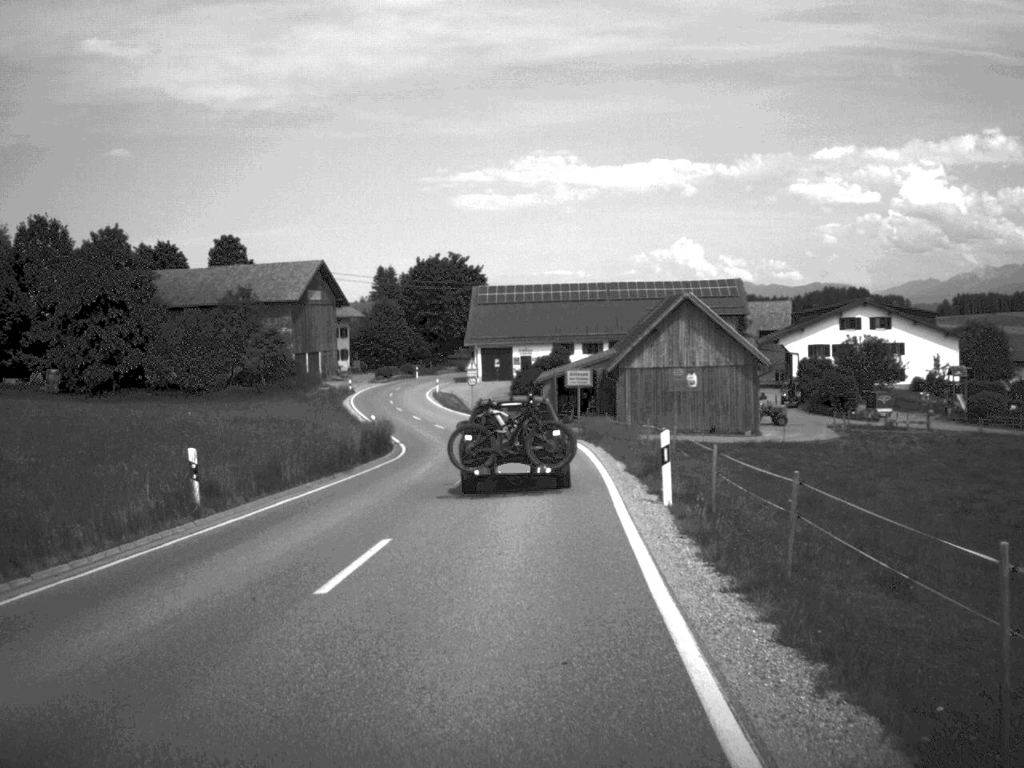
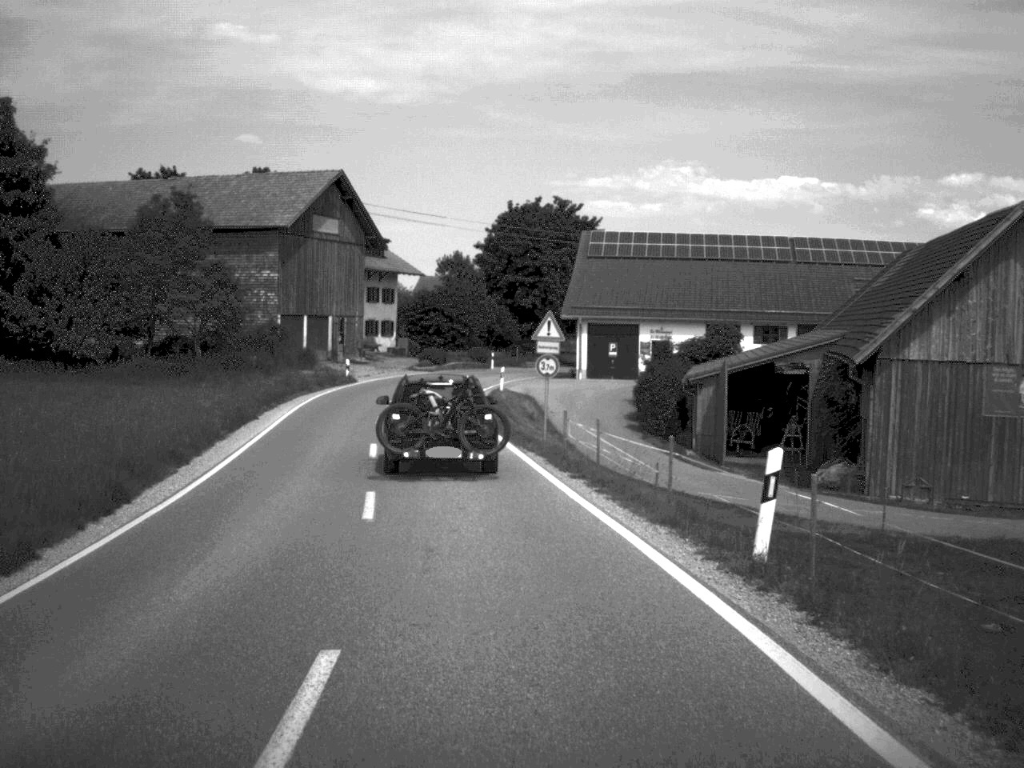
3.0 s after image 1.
(-0.6, +42.8) m; -6°
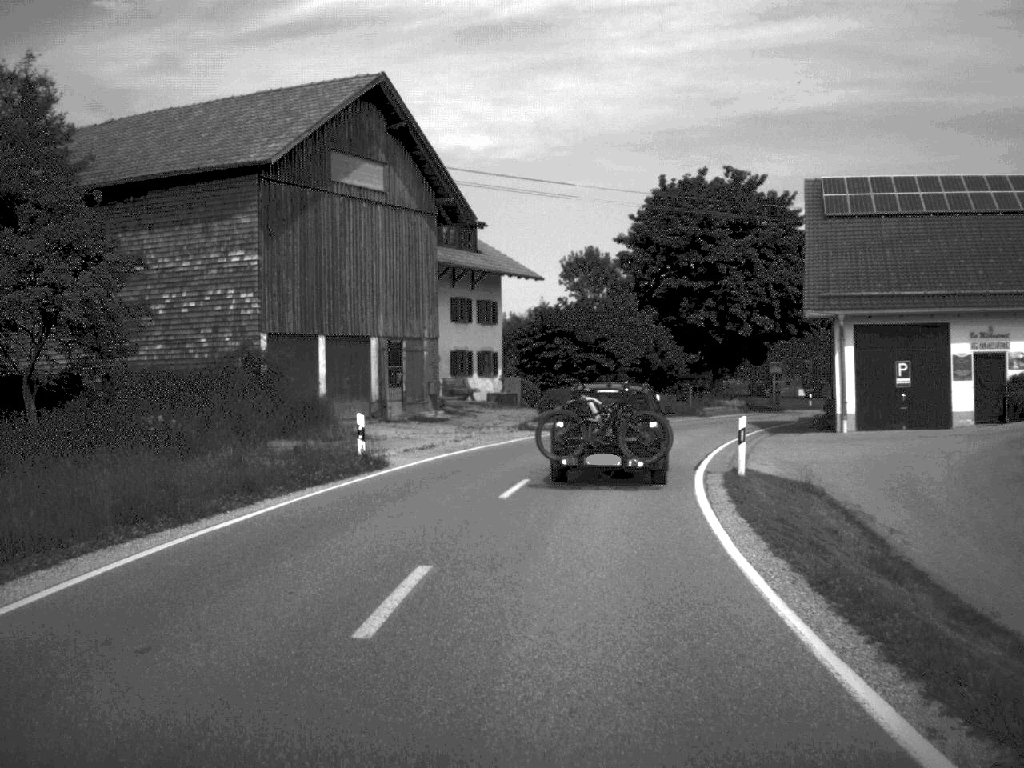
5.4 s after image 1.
(-2.4, +32.0) m; -5°
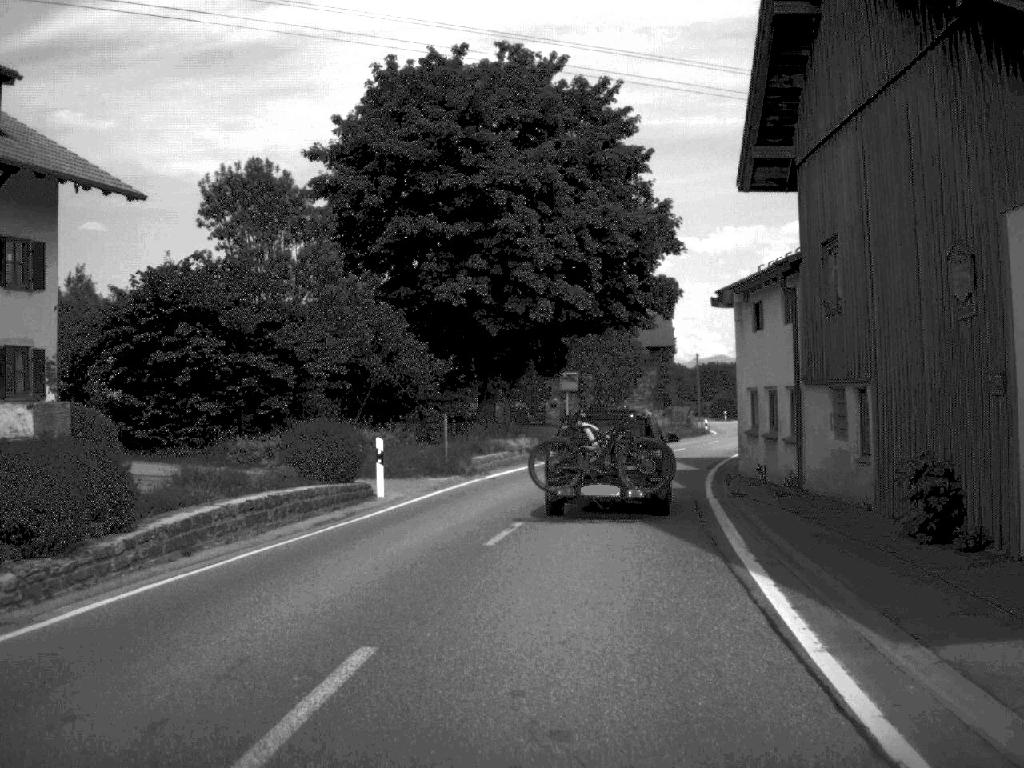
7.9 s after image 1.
(+2.9, +29.6) m; +12°
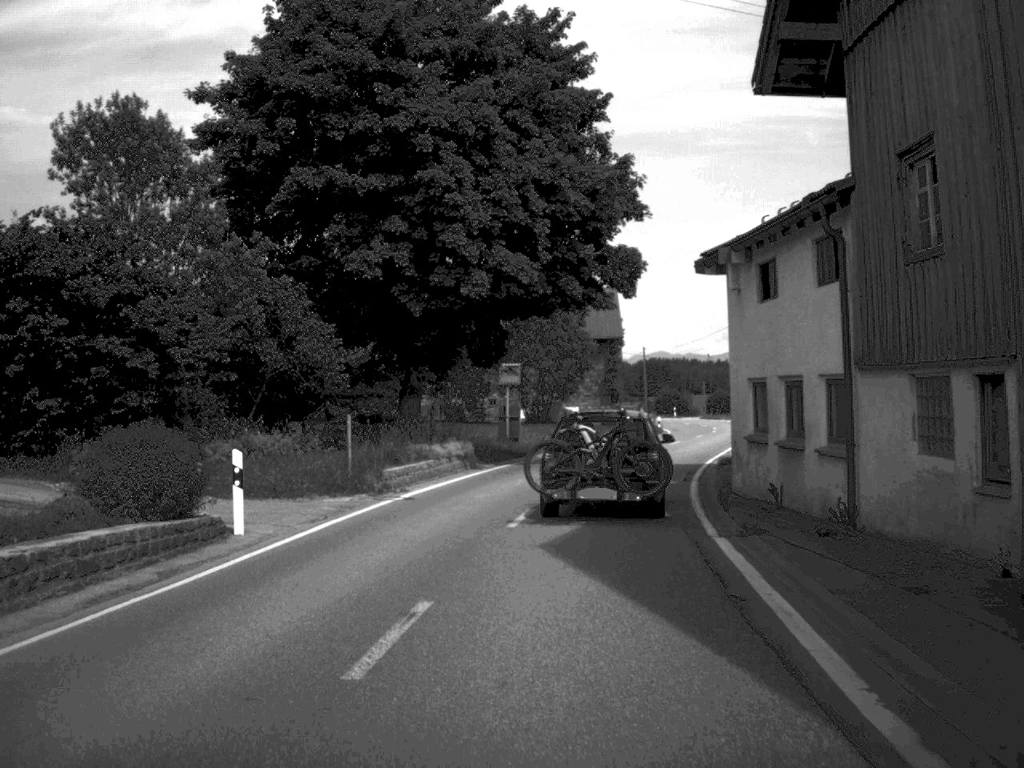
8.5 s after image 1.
(+0.2, +7.0) m; +3°
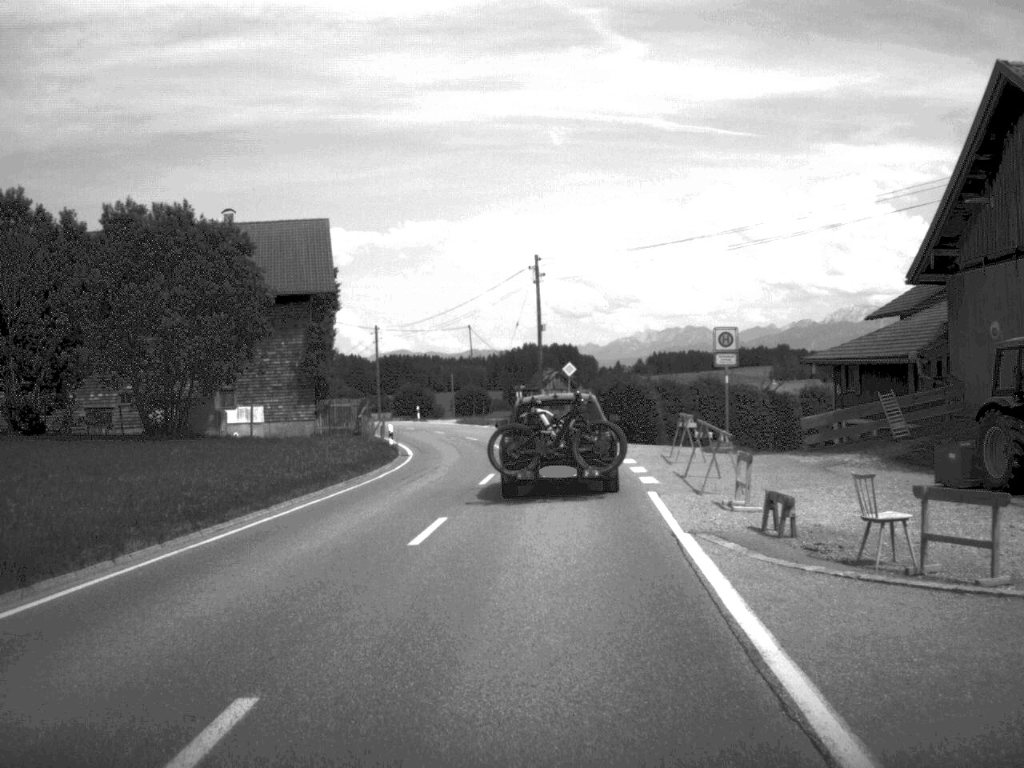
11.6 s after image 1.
(+3.7, +36.3) m; +11°
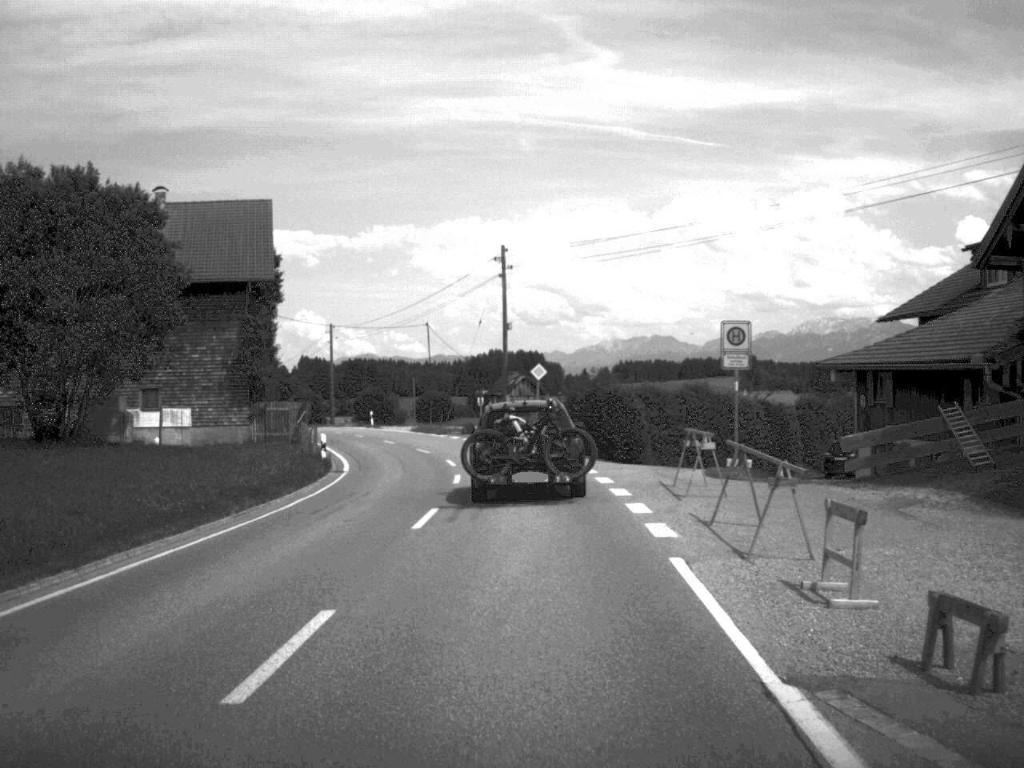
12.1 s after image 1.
(+0.1, +7.0) m; +1°
